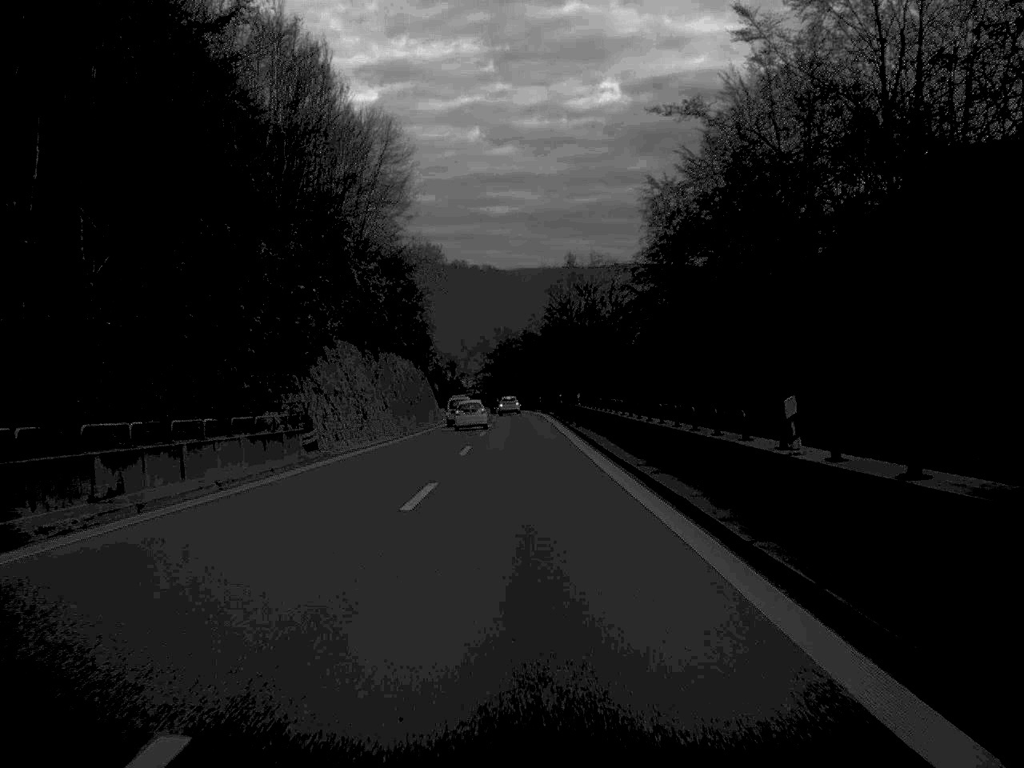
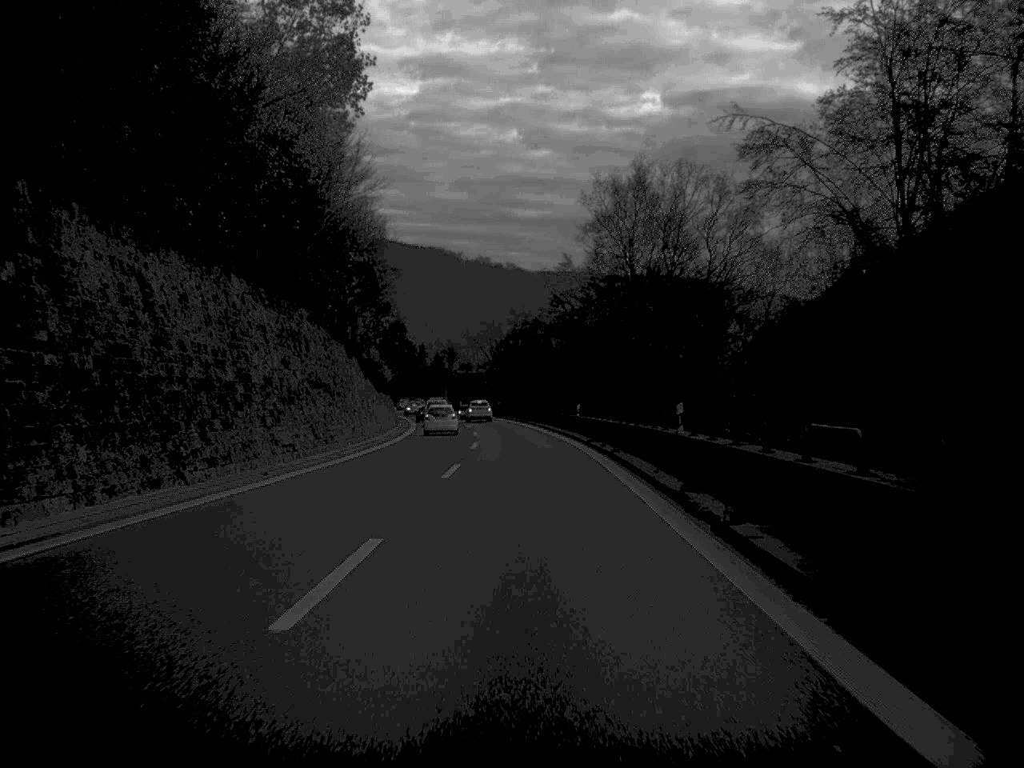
(-0.3, +62.7) m; -1°
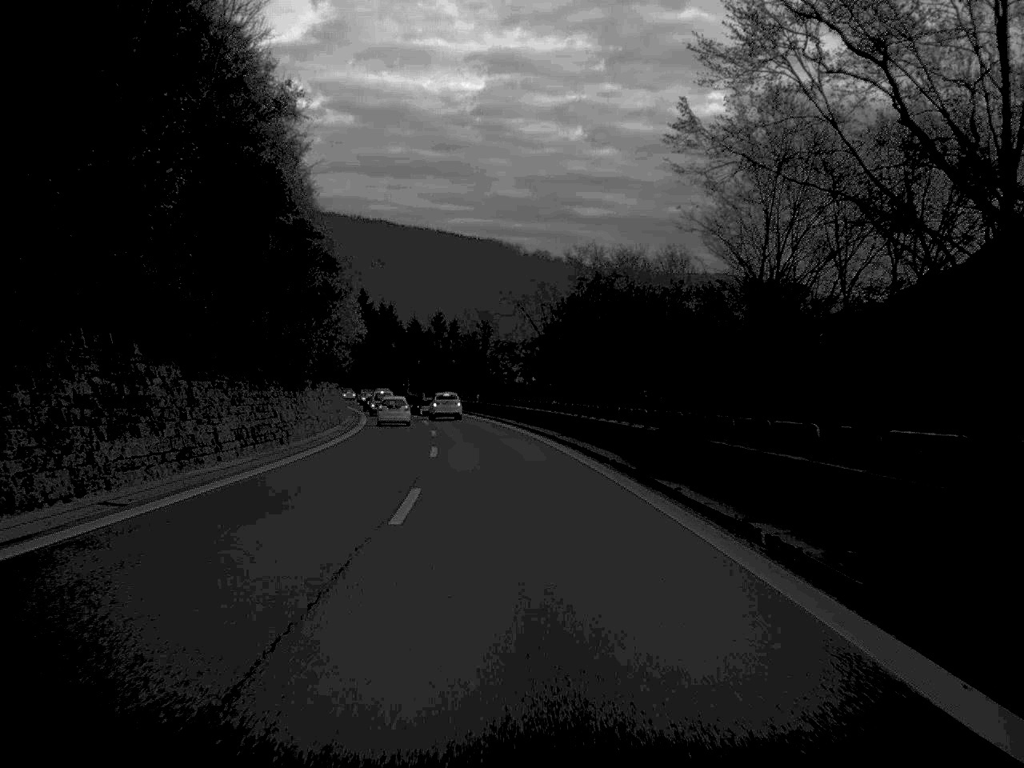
(-1.0, +64.1) m; -3°
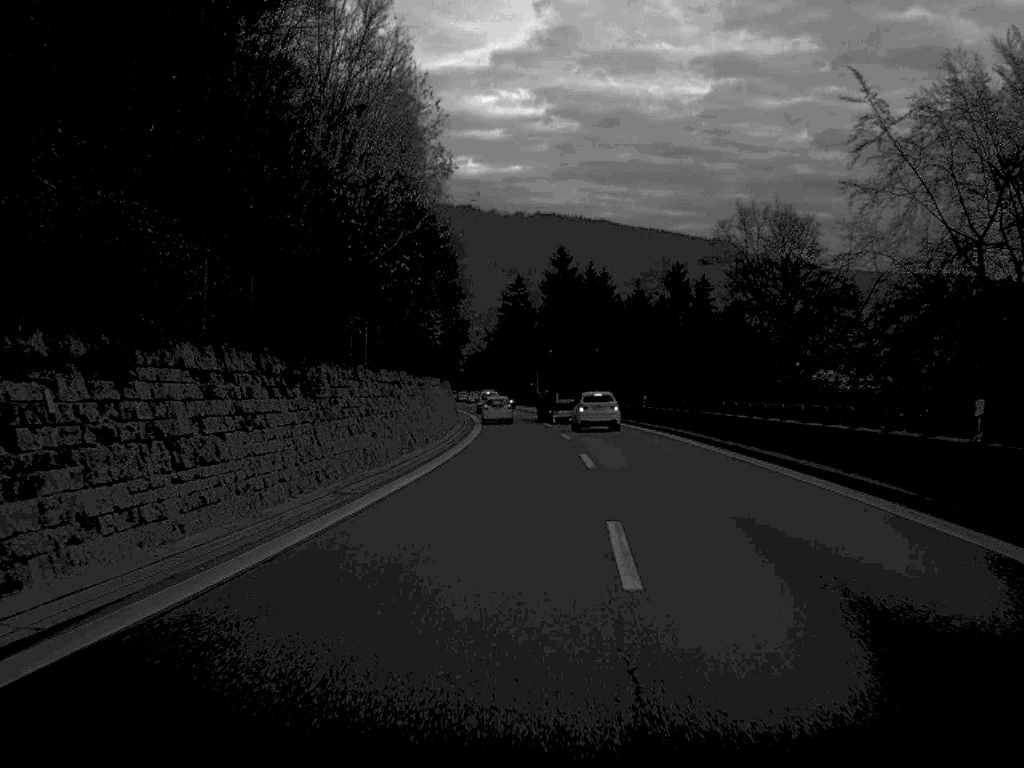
(-6.3, +76.5) m; -10°
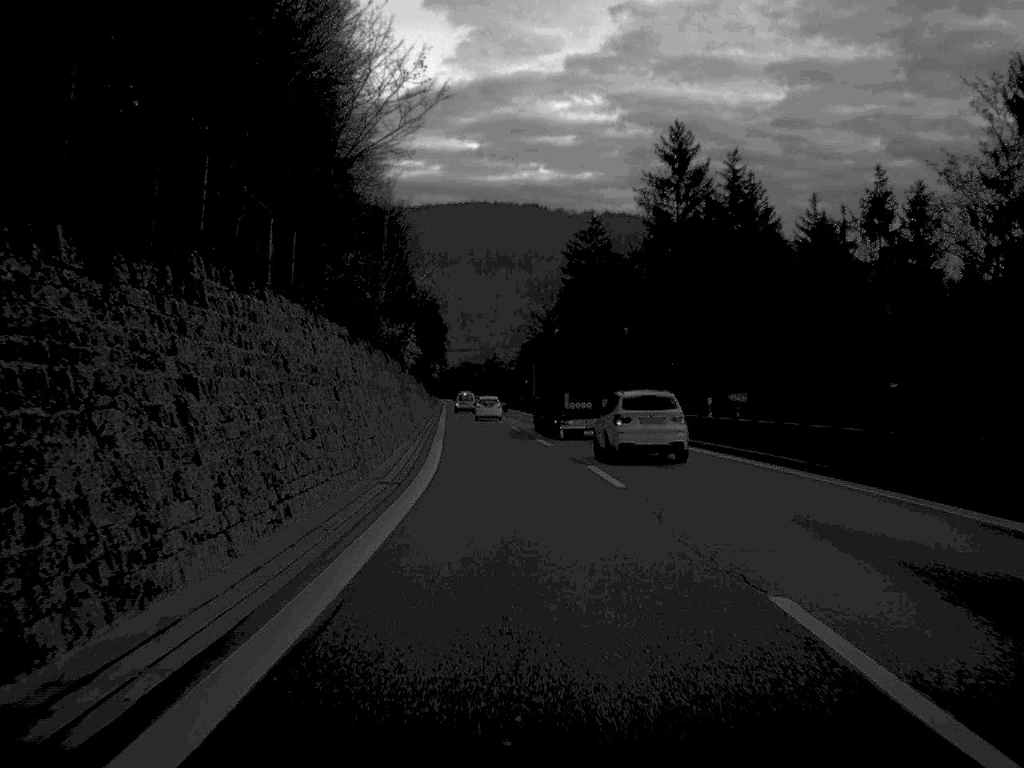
(-1.2, +76.9) m; -3°
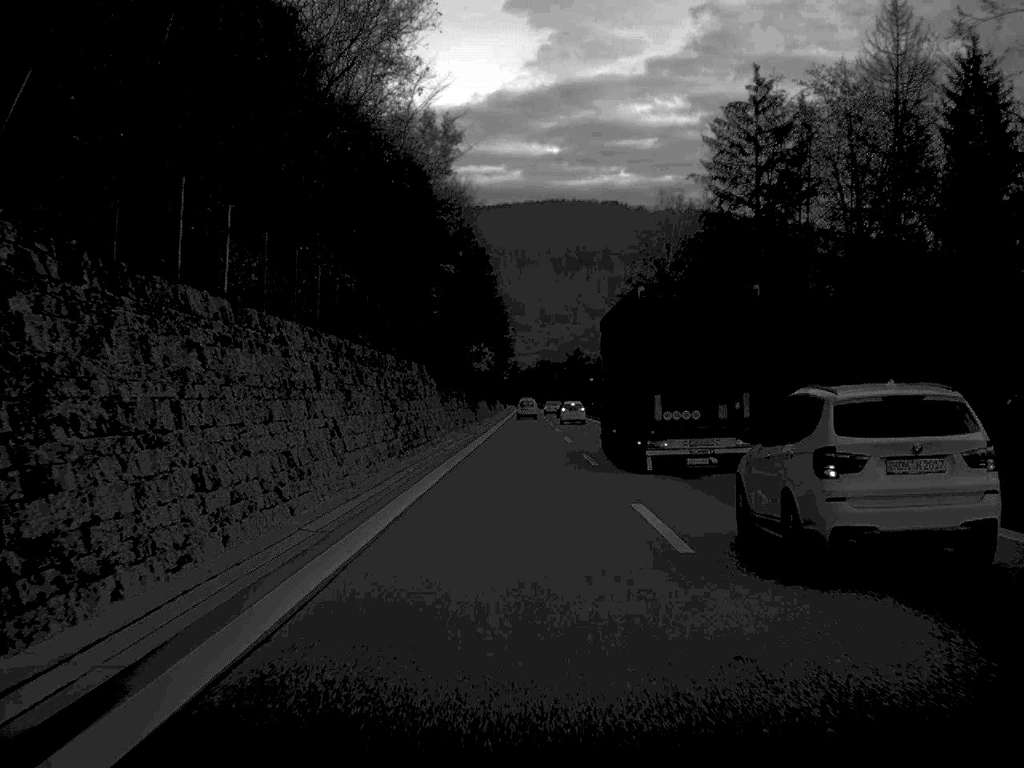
(-2.1, +62.4) m; -4°
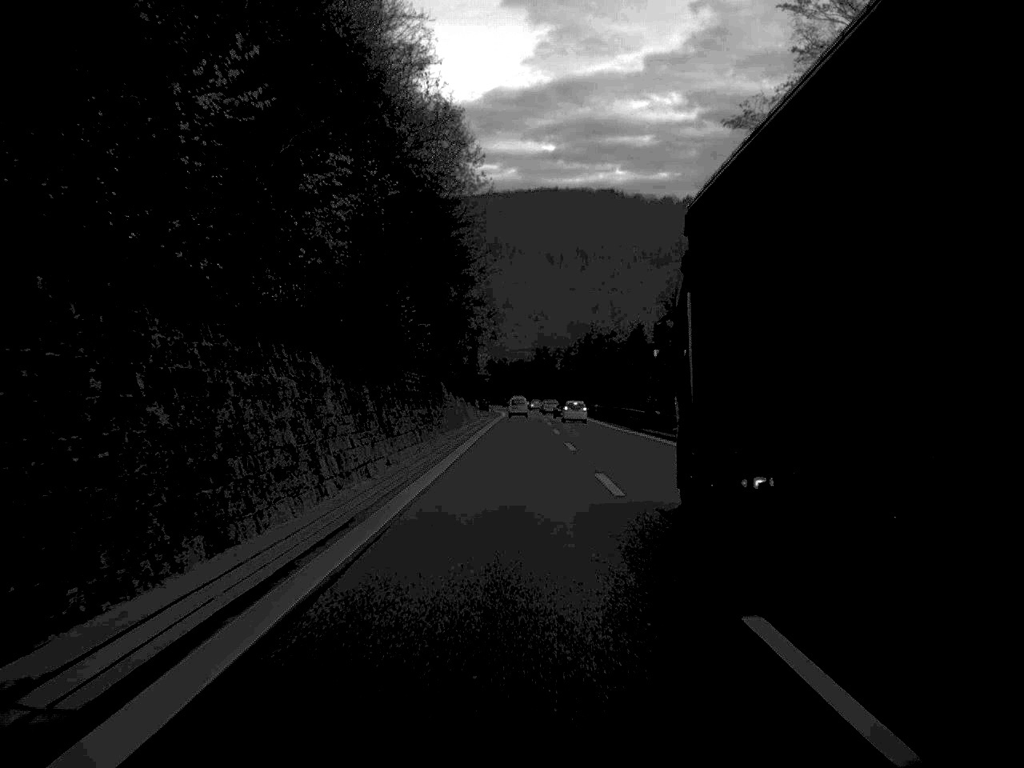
(+0.2, +81.5) m; 0°
